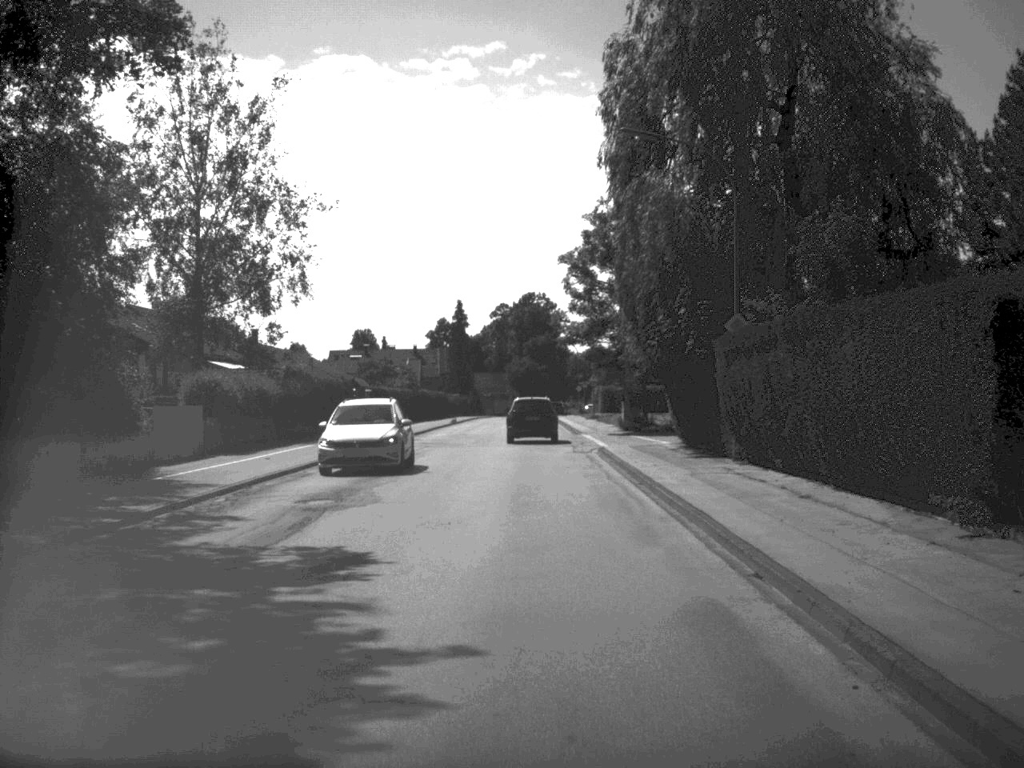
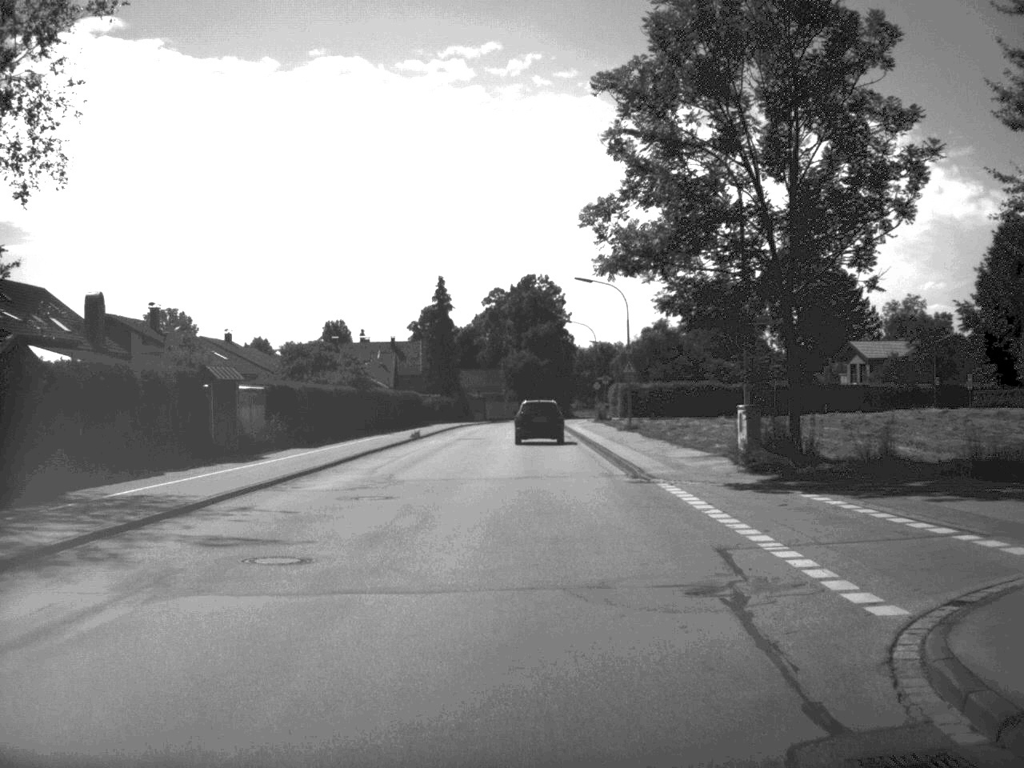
(-0.1, +30.9) m; 0°
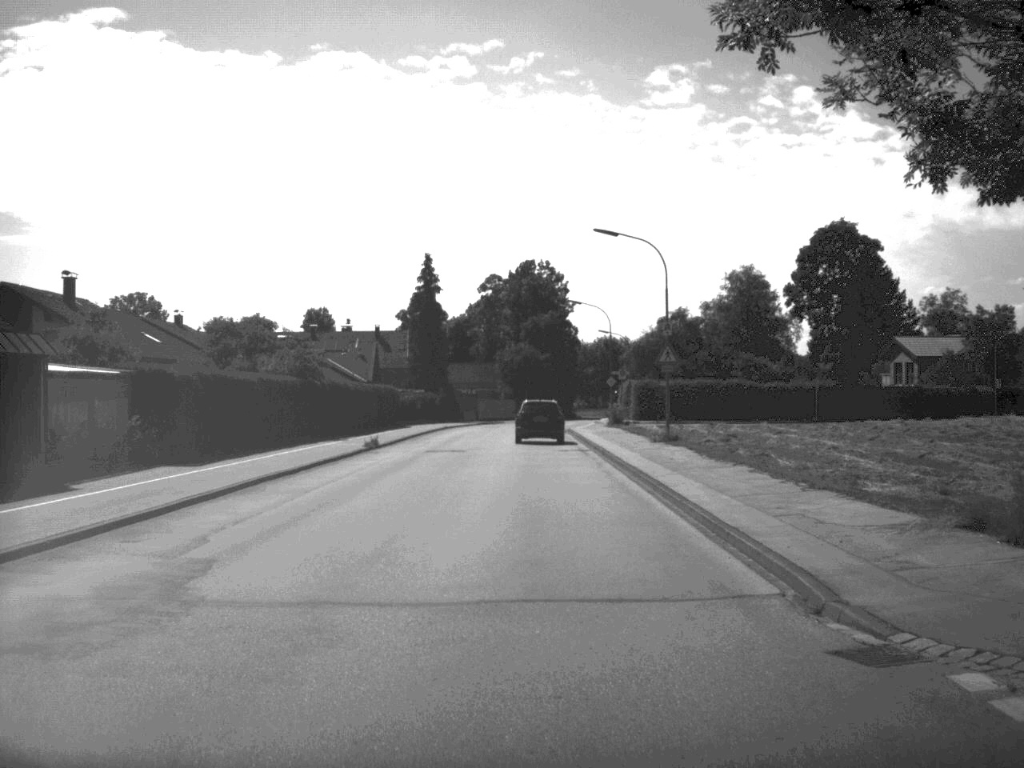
(0.0, +16.0) m; 0°
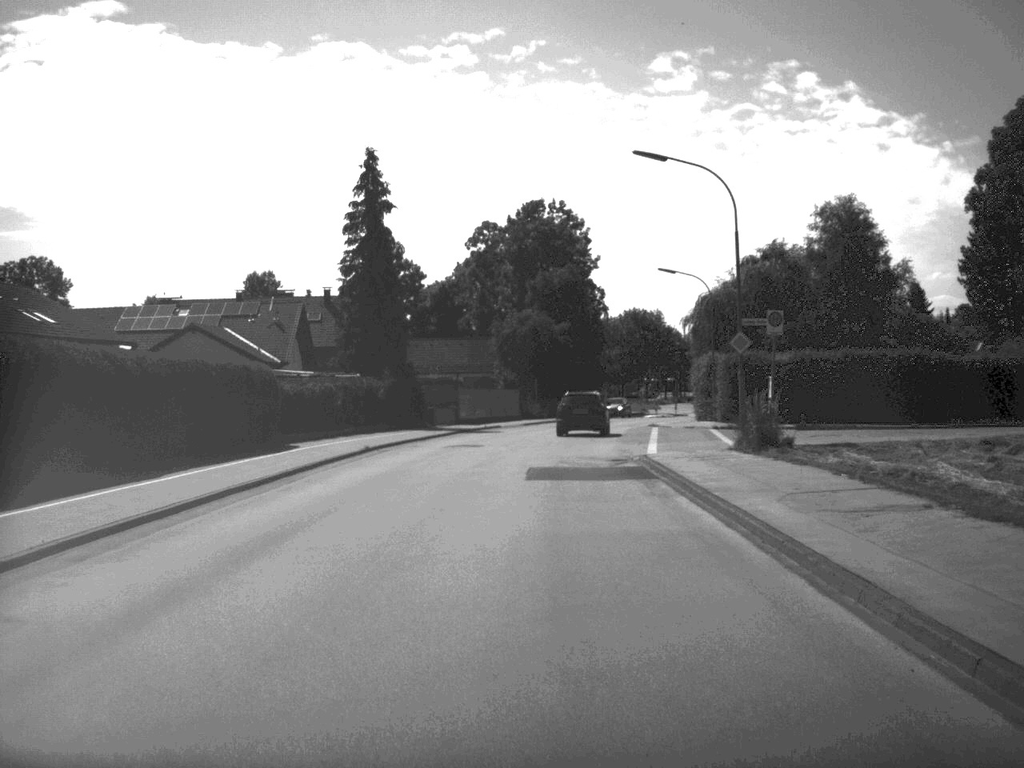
(-0.2, +41.1) m; -1°
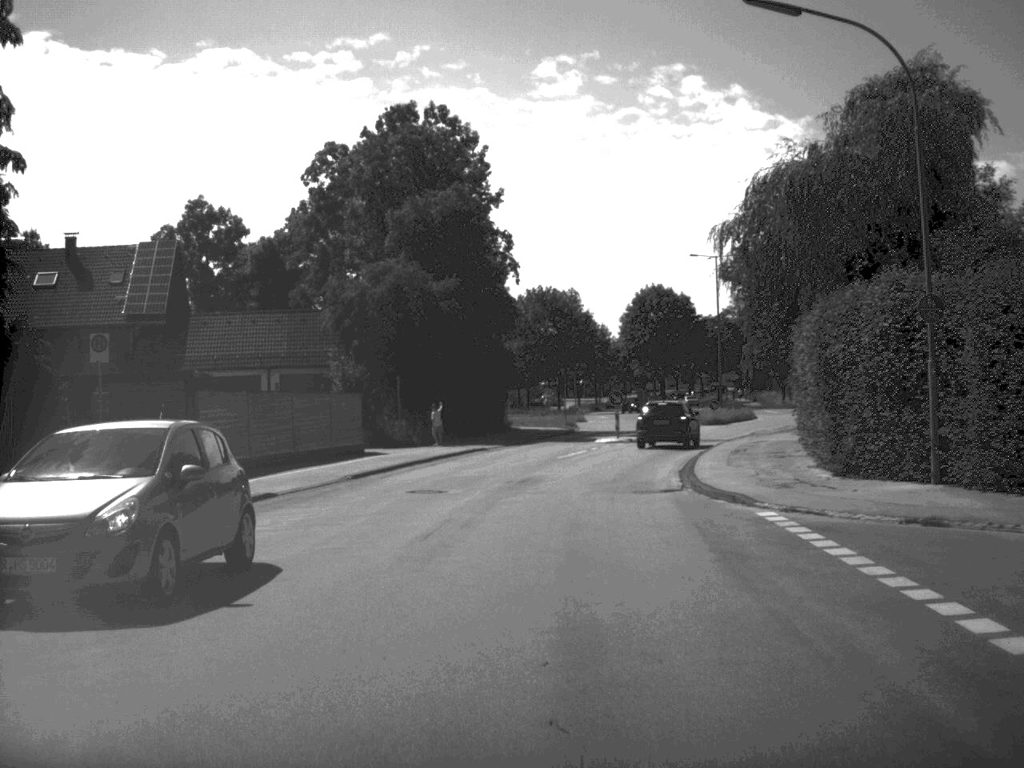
(+1.1, +40.4) m; +5°
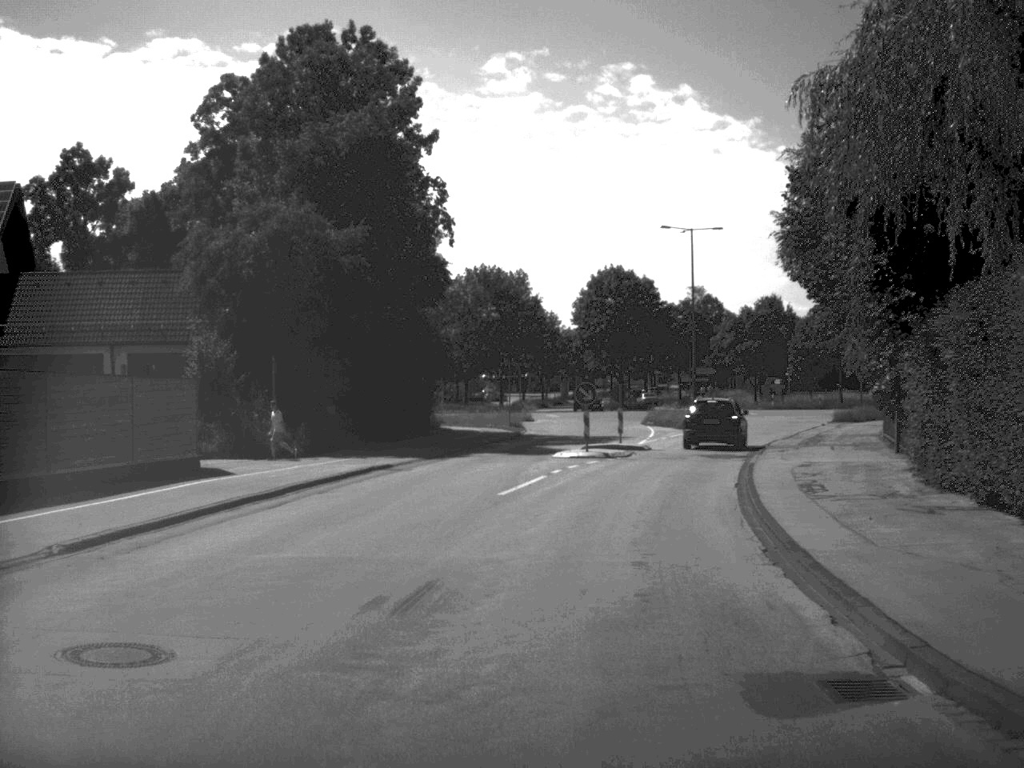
(+0.3, +15.3) m; +3°
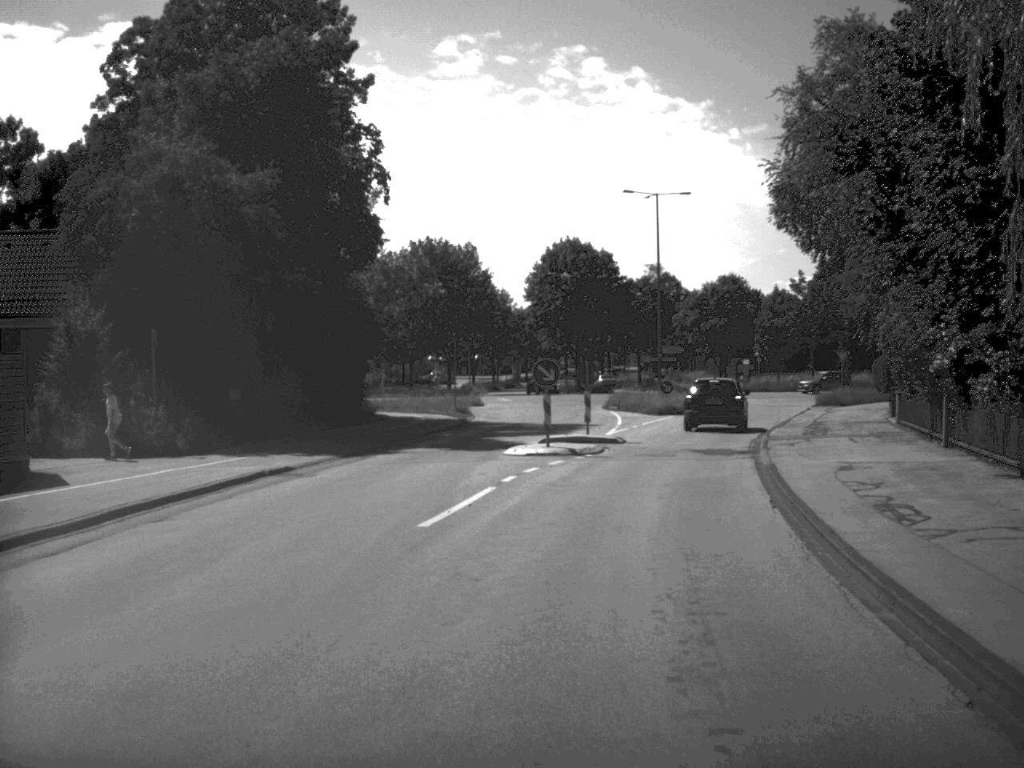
(+0.1, +7.4) m; +2°
